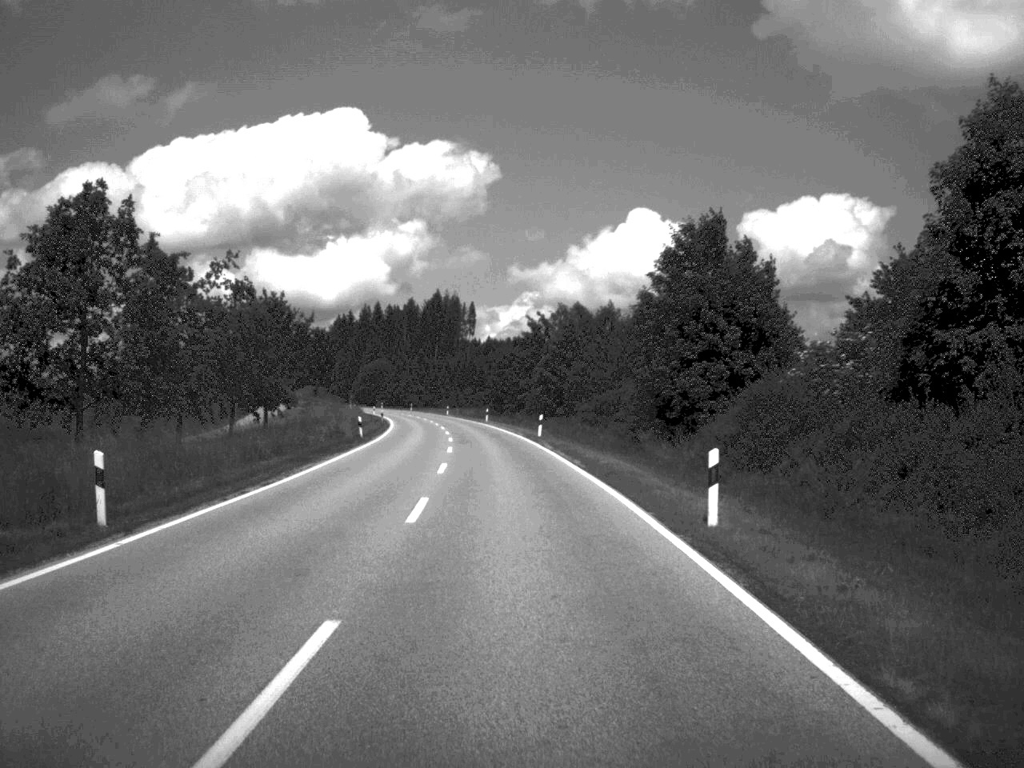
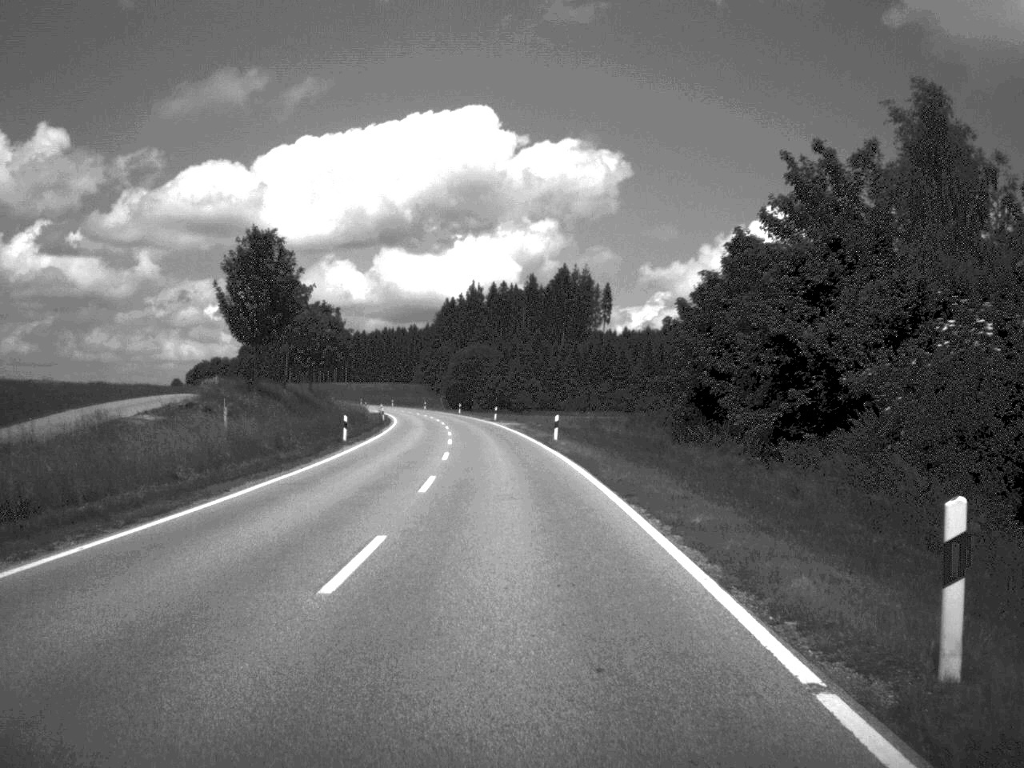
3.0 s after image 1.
(-4.6, +87.7) m; -6°
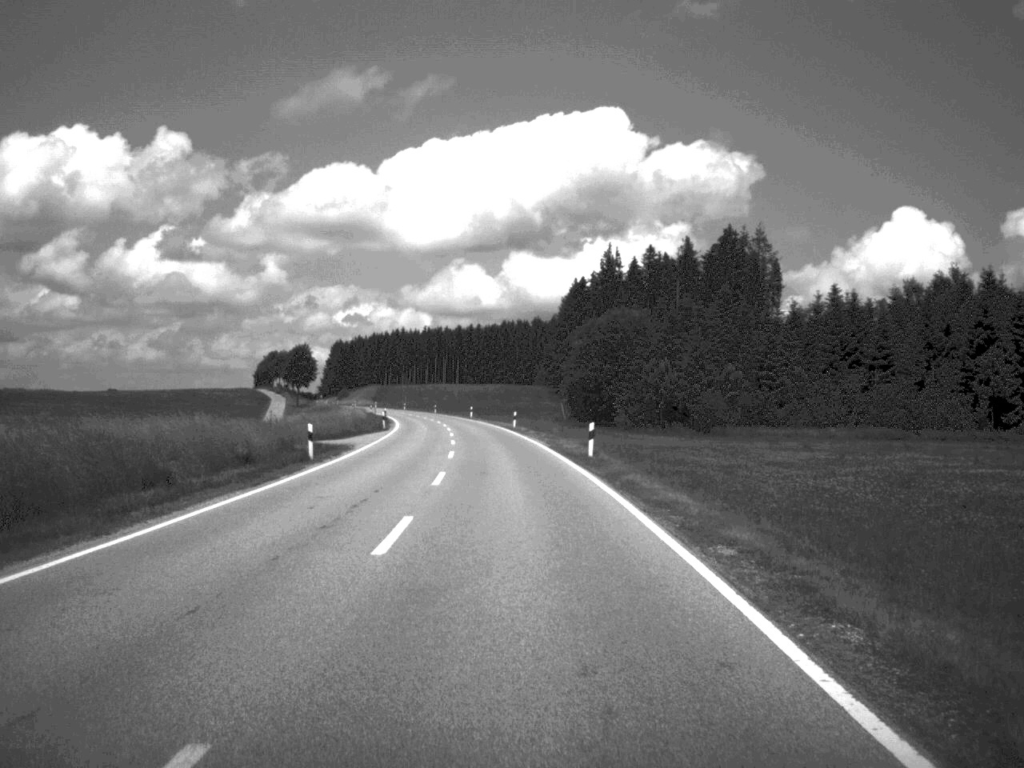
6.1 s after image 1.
(-4.8, +90.4) m; -6°
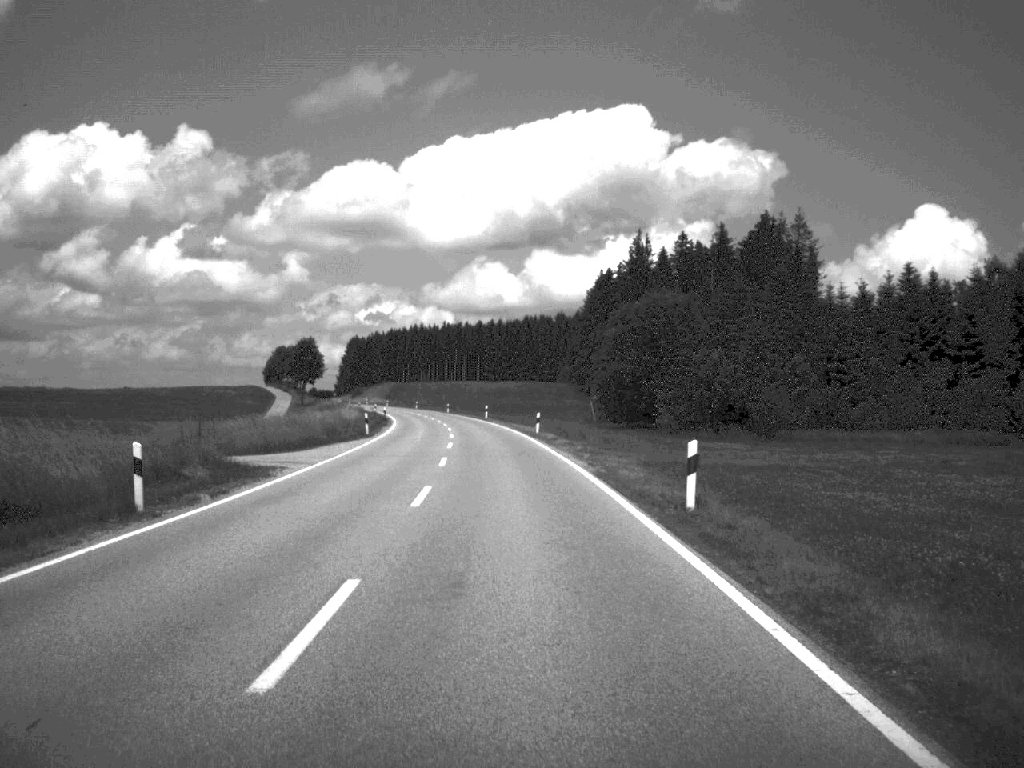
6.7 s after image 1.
(-0.2, +17.5) m; -1°
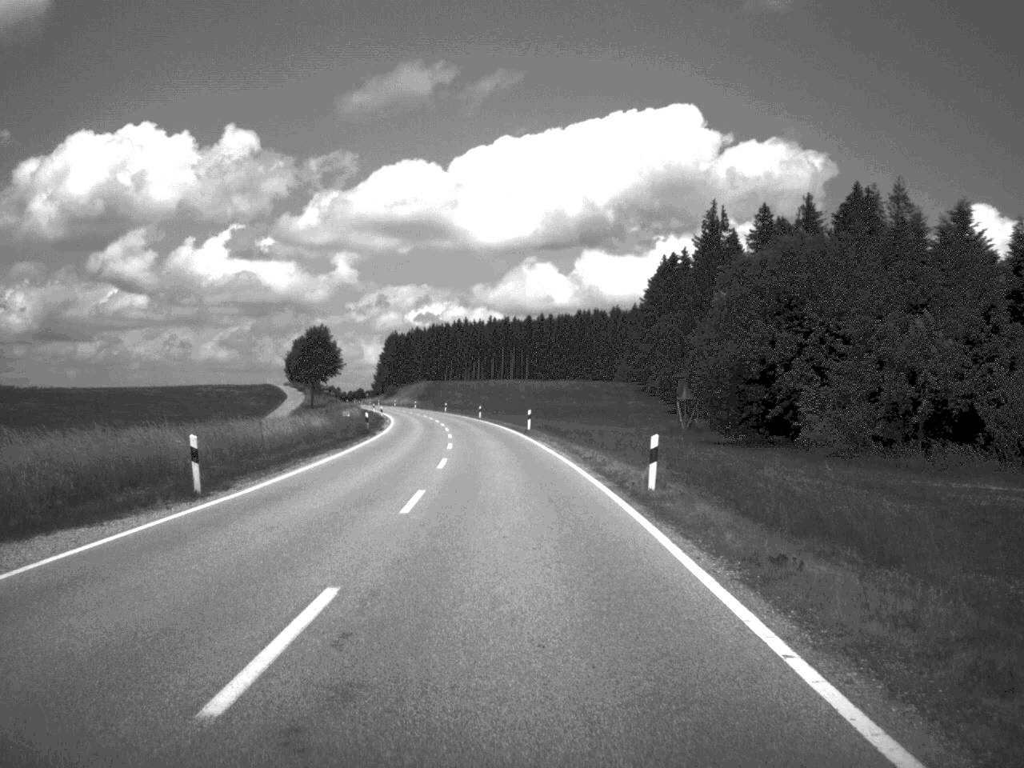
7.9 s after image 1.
(-0.7, +36.0) m; -2°
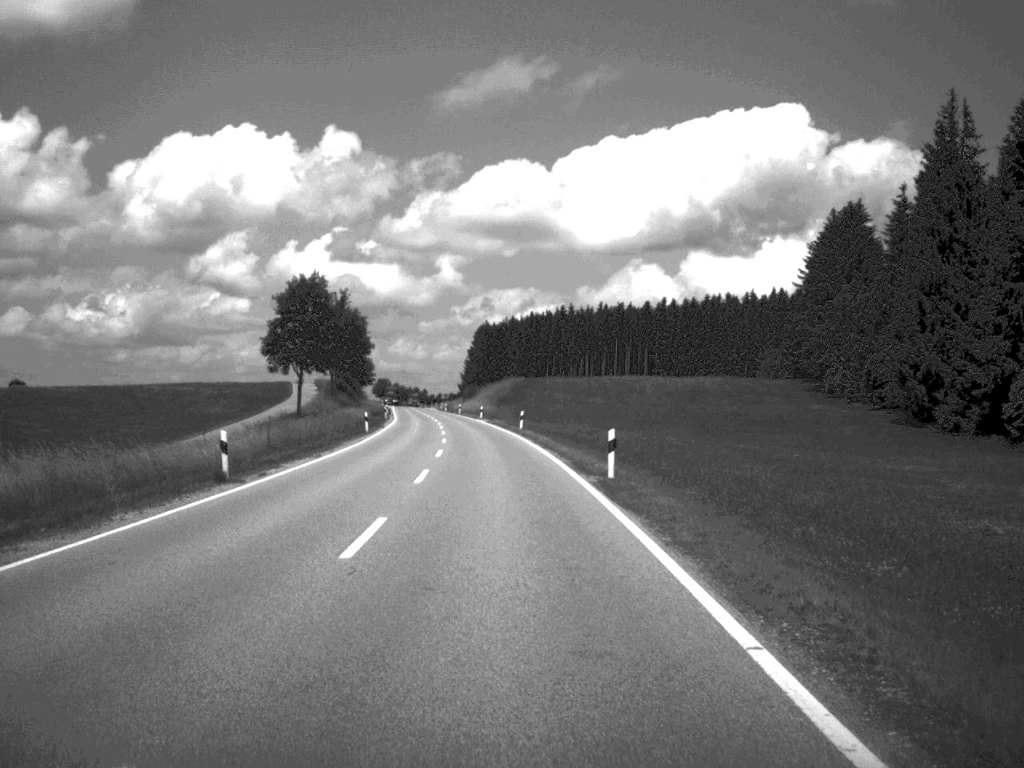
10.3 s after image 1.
(-3.2, +75.0) m; -5°
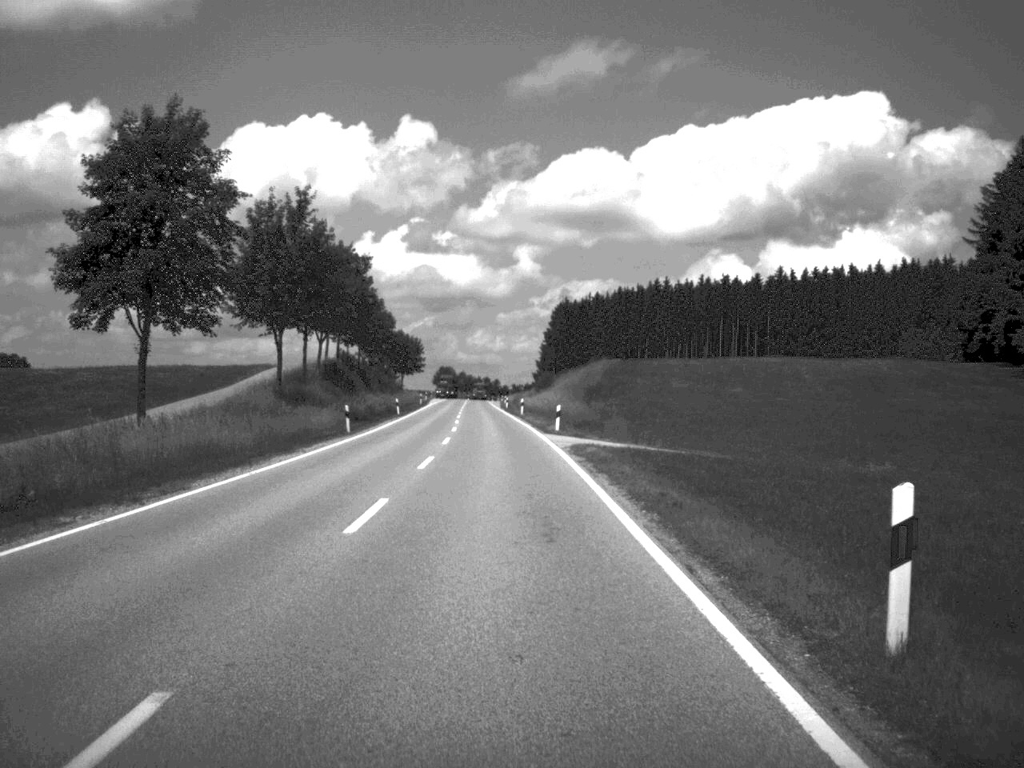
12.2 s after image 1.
(-1.9, +56.9) m; -4°
